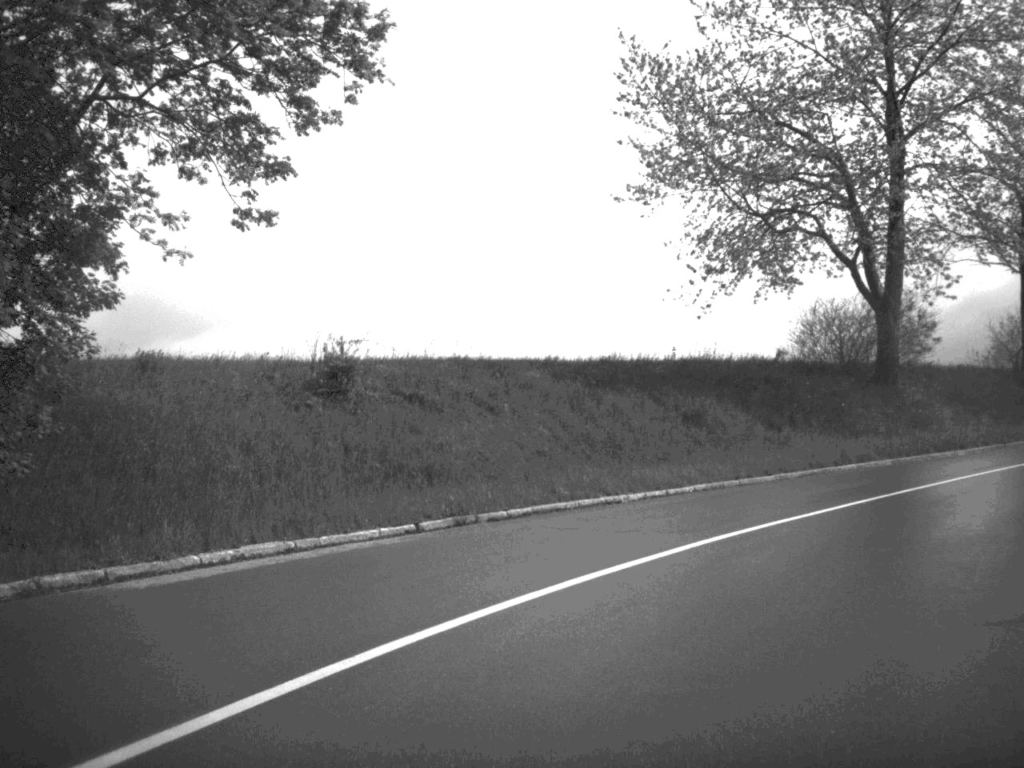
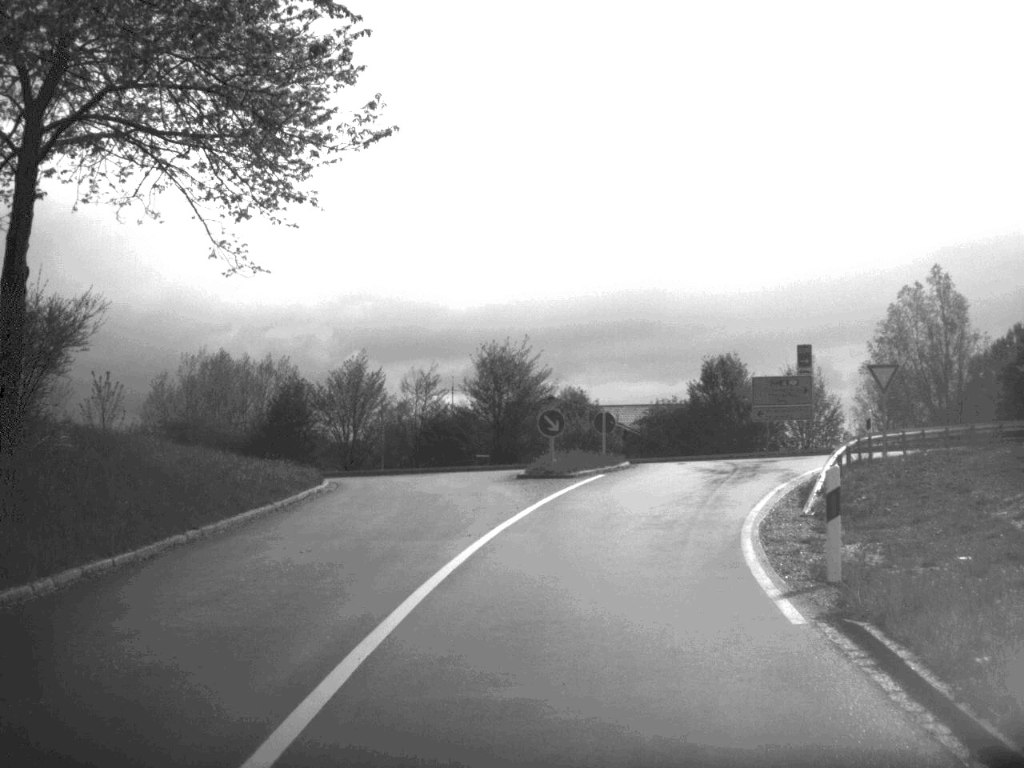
(+13.2, +25.0) m; +47°
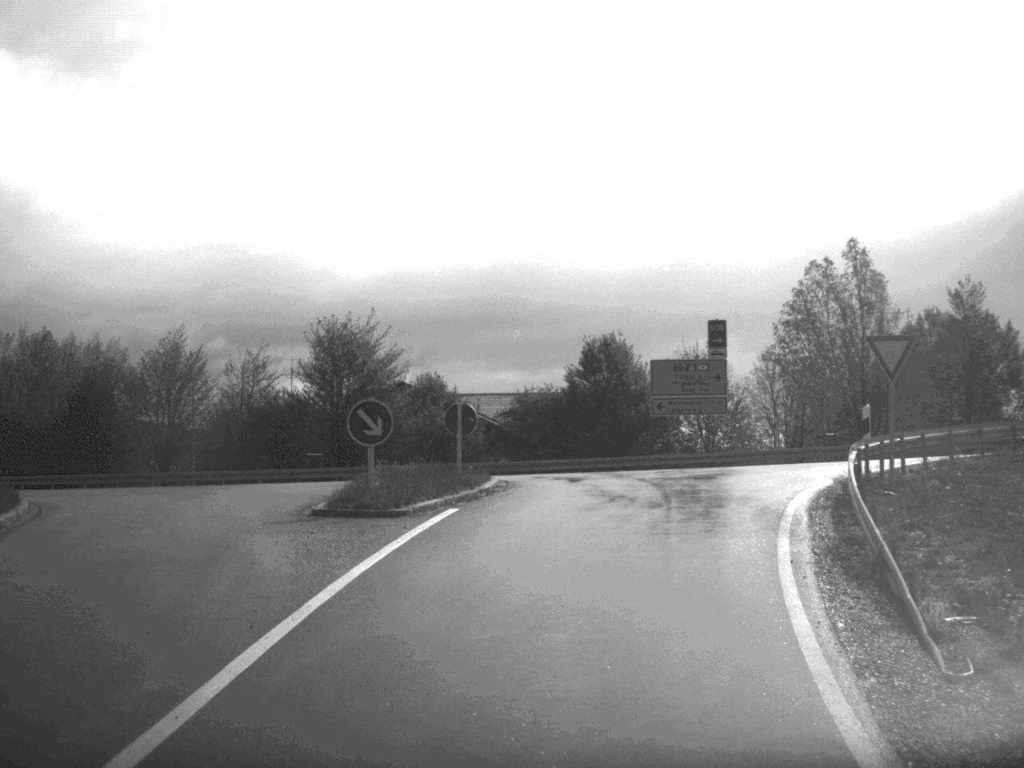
(+0.6, +10.9) m; +6°
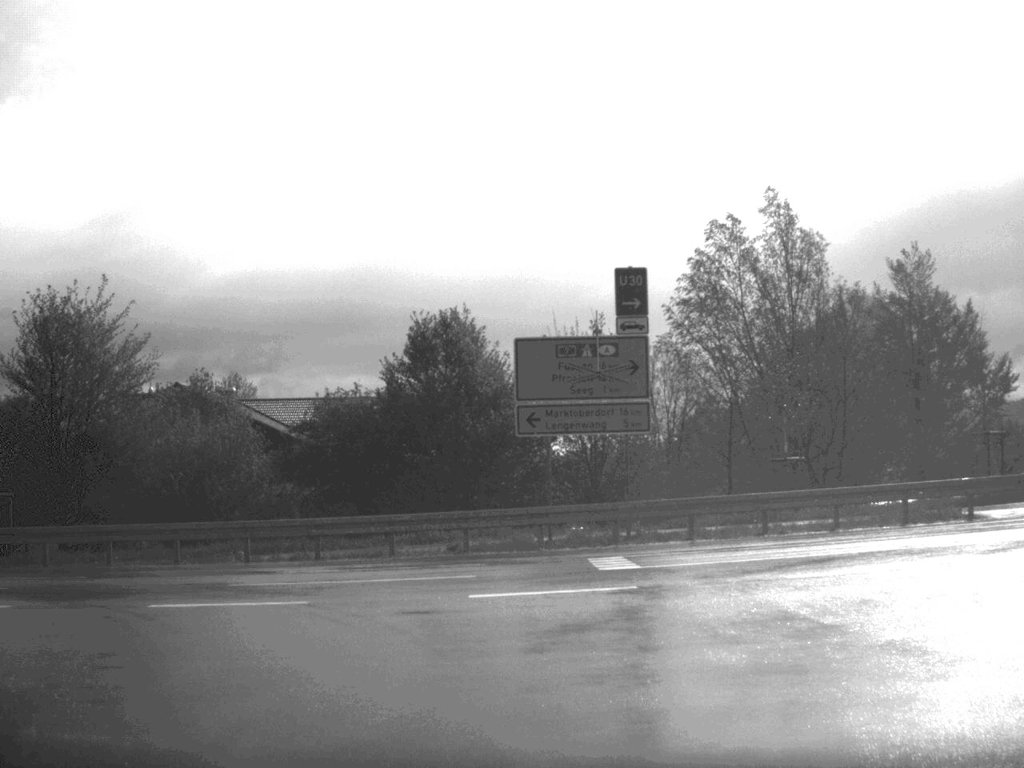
(+1.2, +17.6) m; +6°
